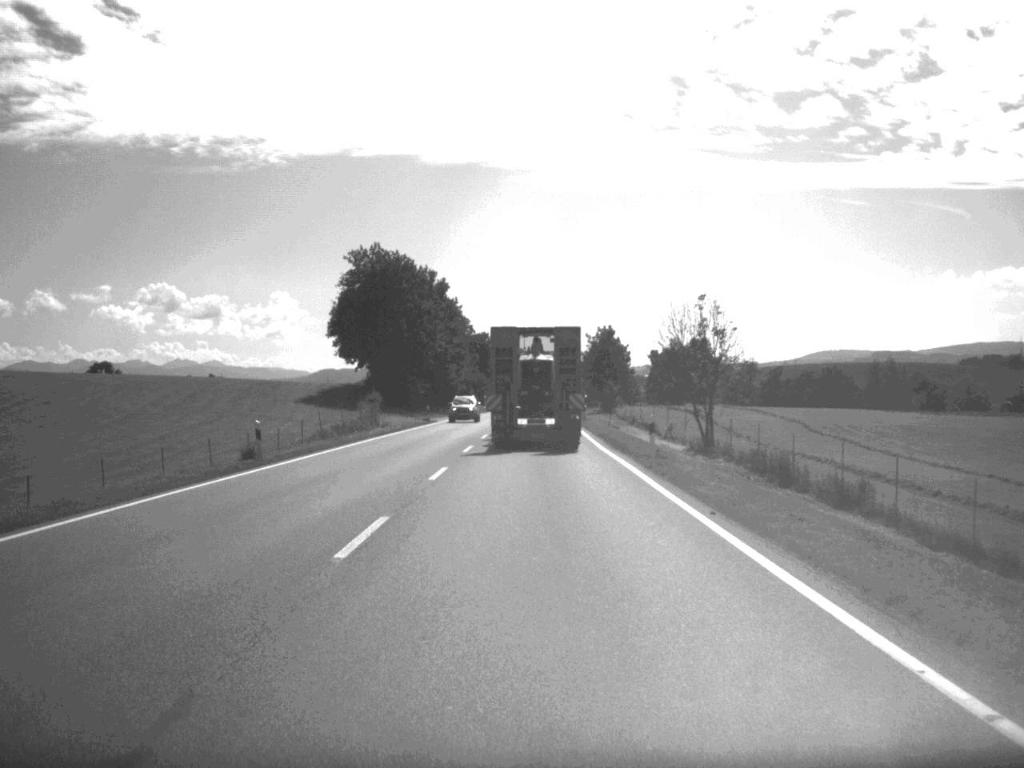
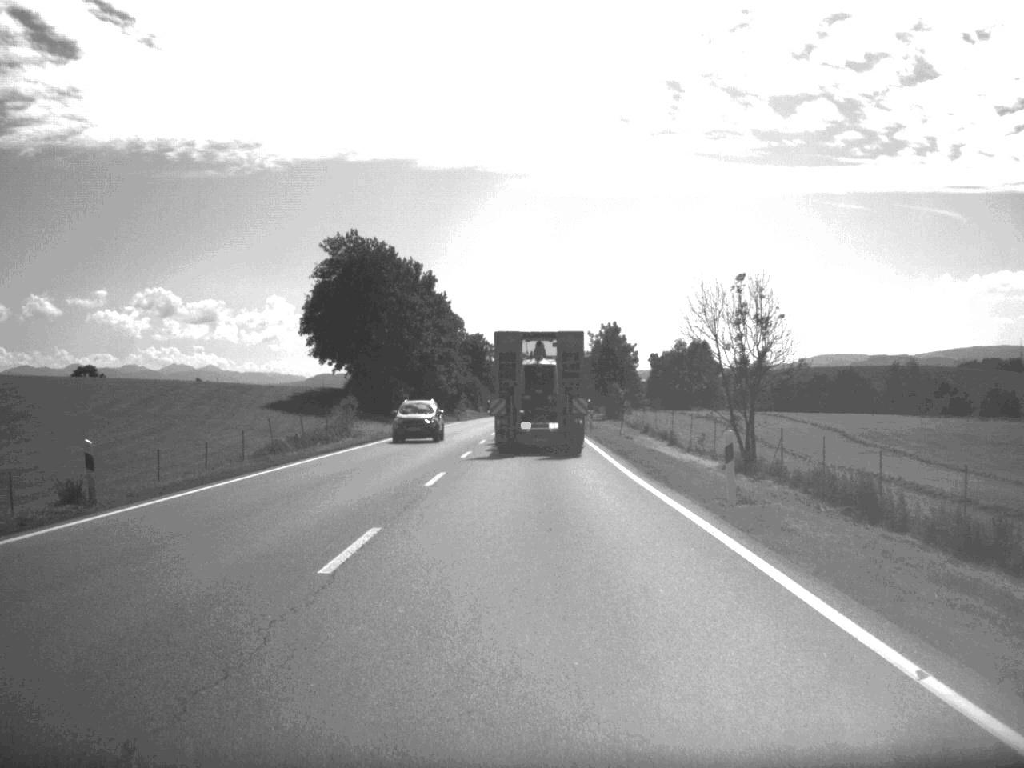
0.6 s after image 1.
(0.0, +12.3) m; 0°
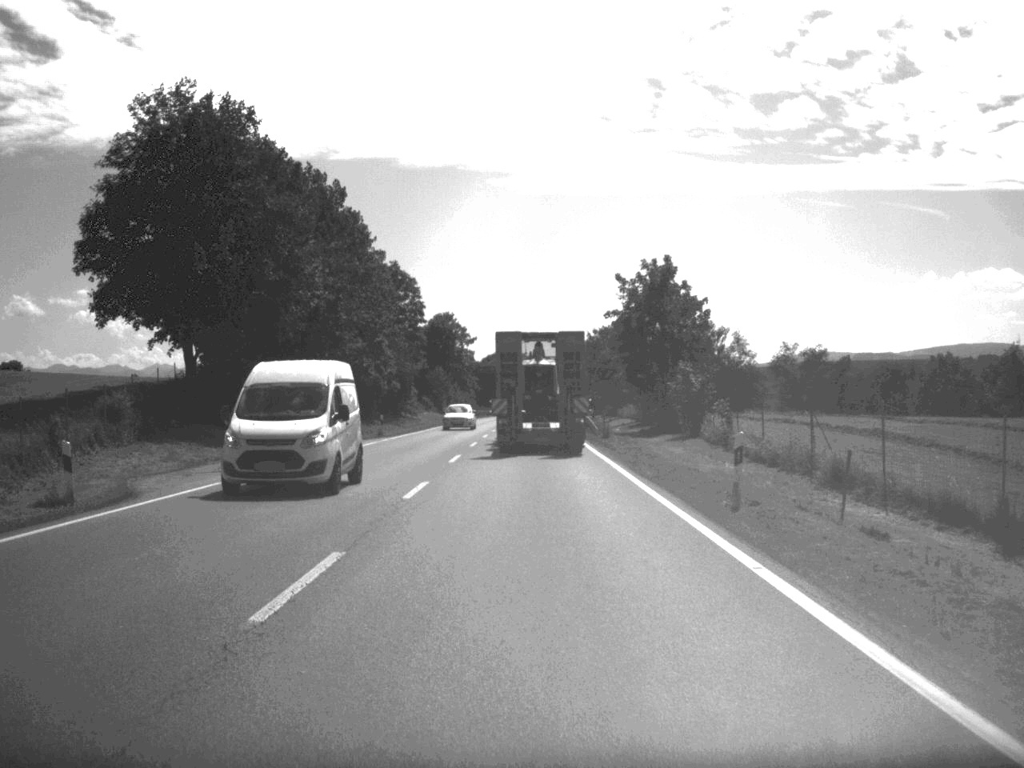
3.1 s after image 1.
(+0.2, +49.9) m; +1°
